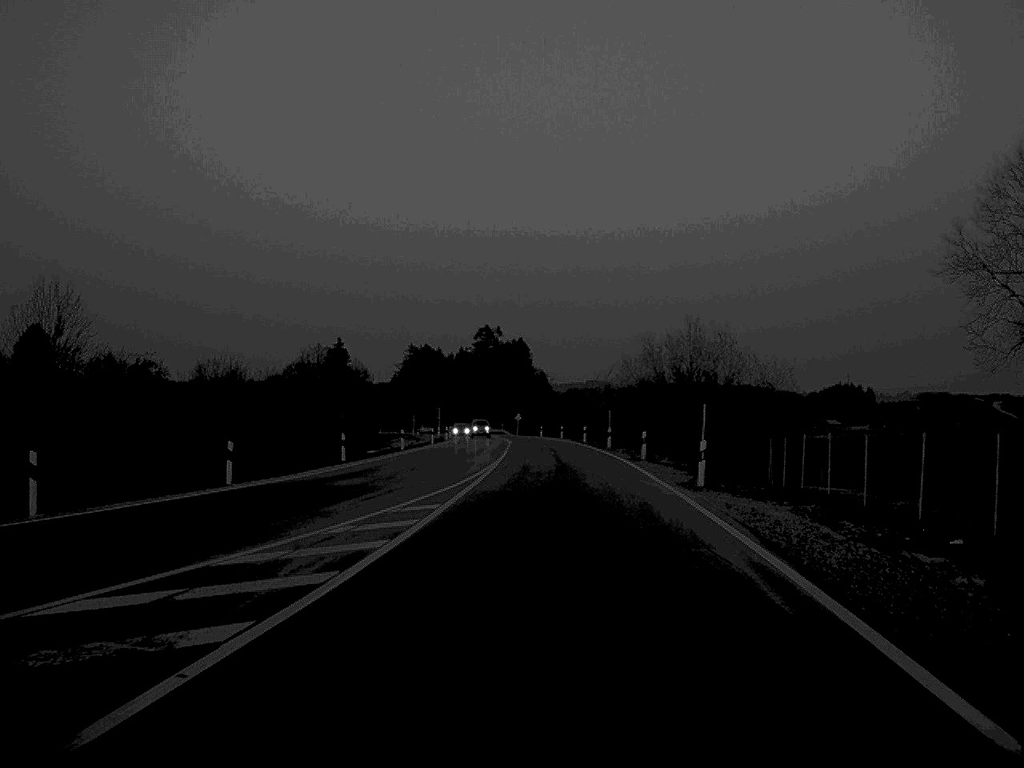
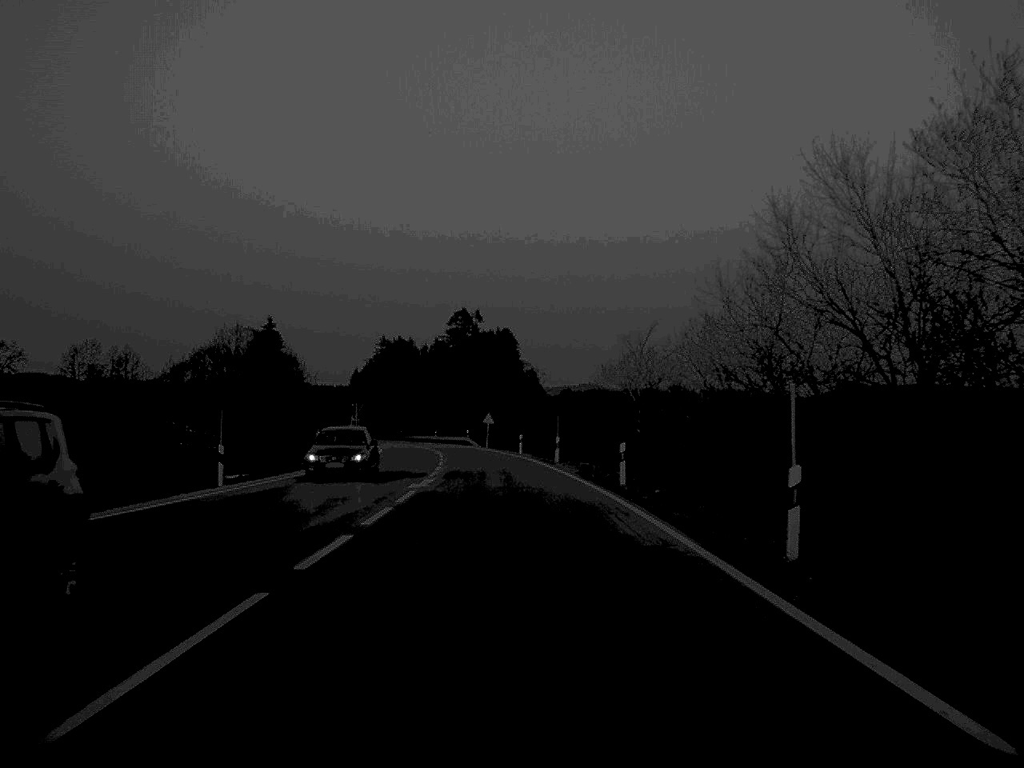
(+1.2, +53.6) m; 0°
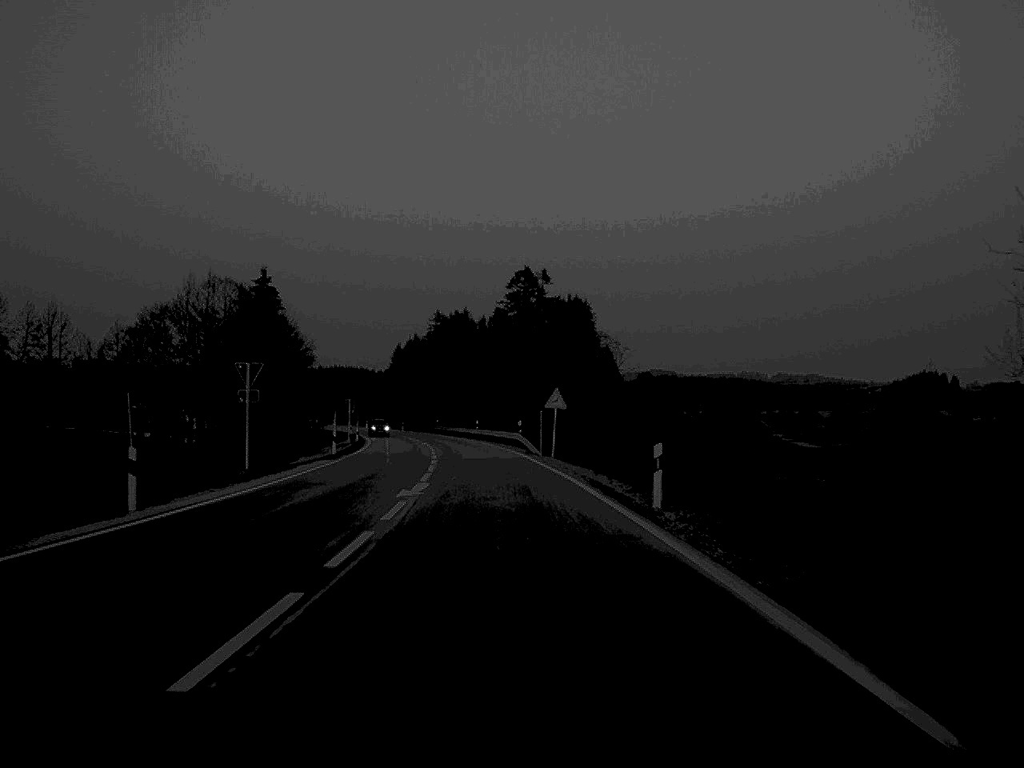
(-1.2, +48.4) m; -3°
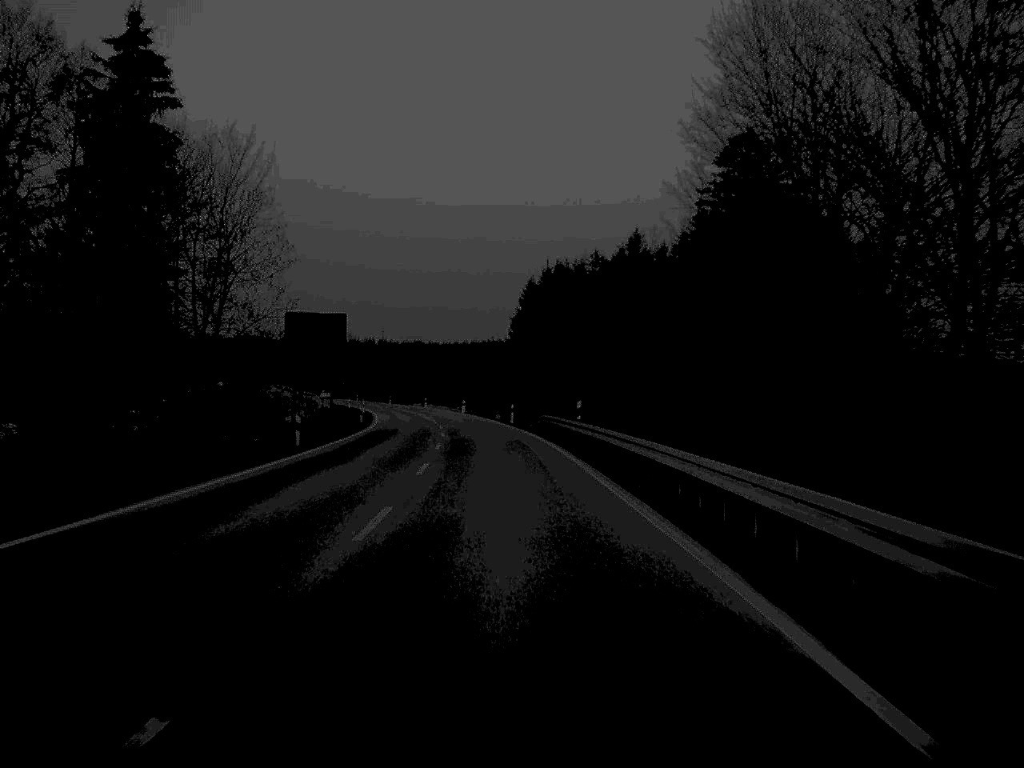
(-5.4, +88.1) m; -7°
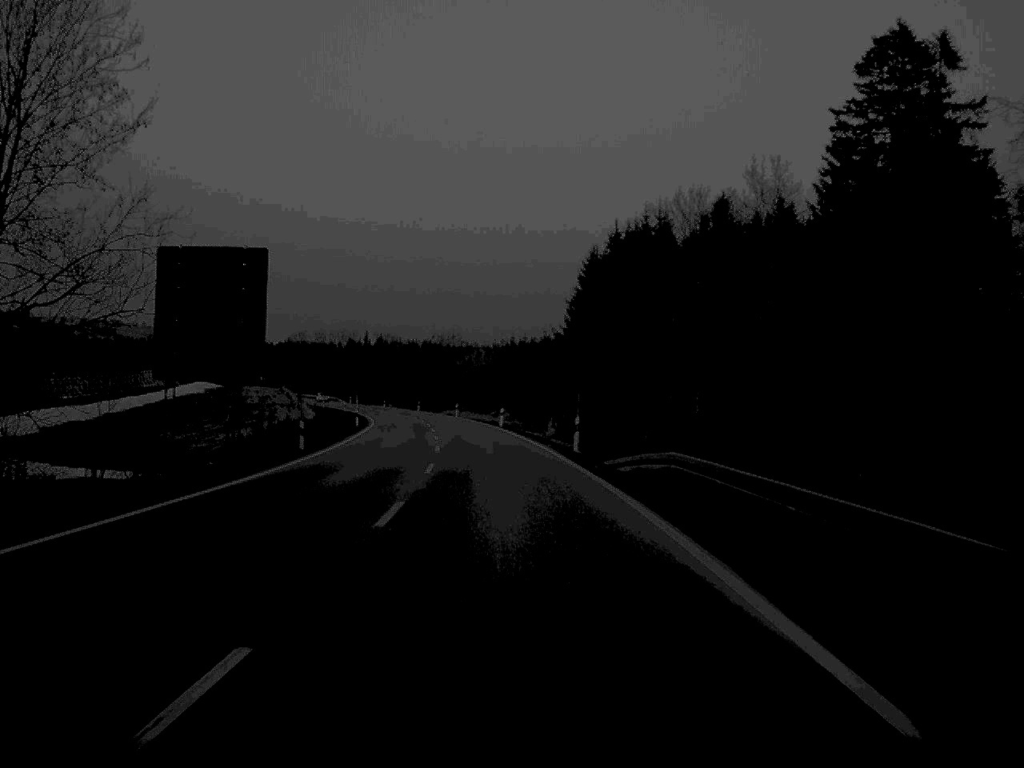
(-0.7, +33.8) m; -2°
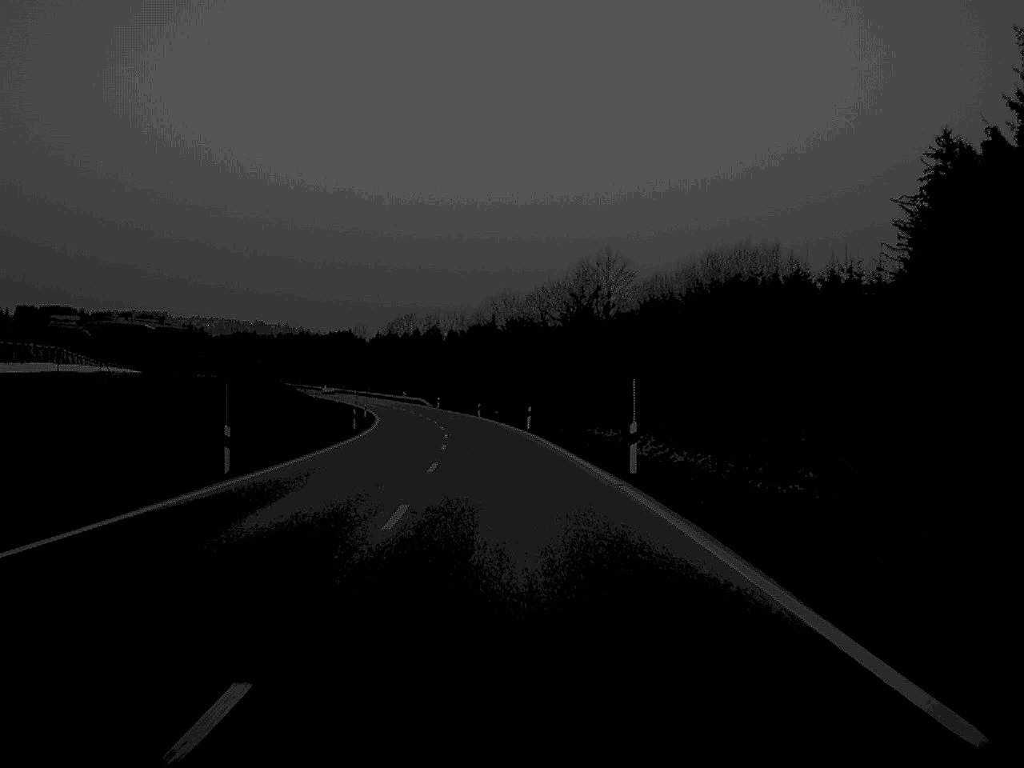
(-4.9, +84.8) m; -7°
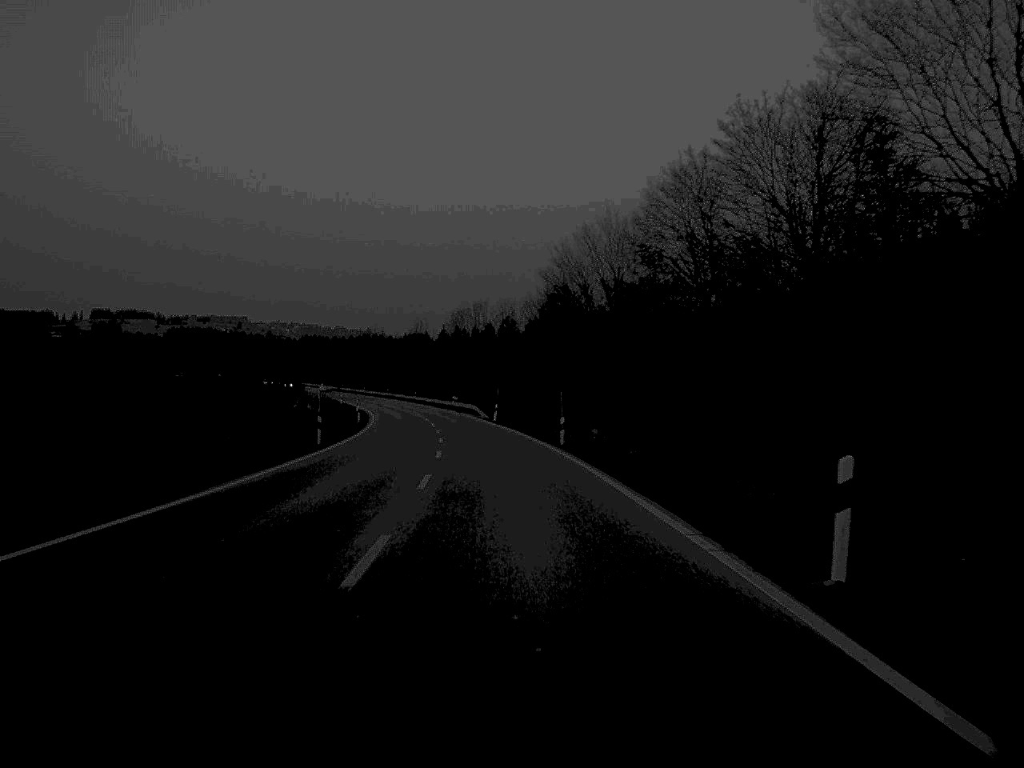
(-1.8, +52.4) m; -4°
